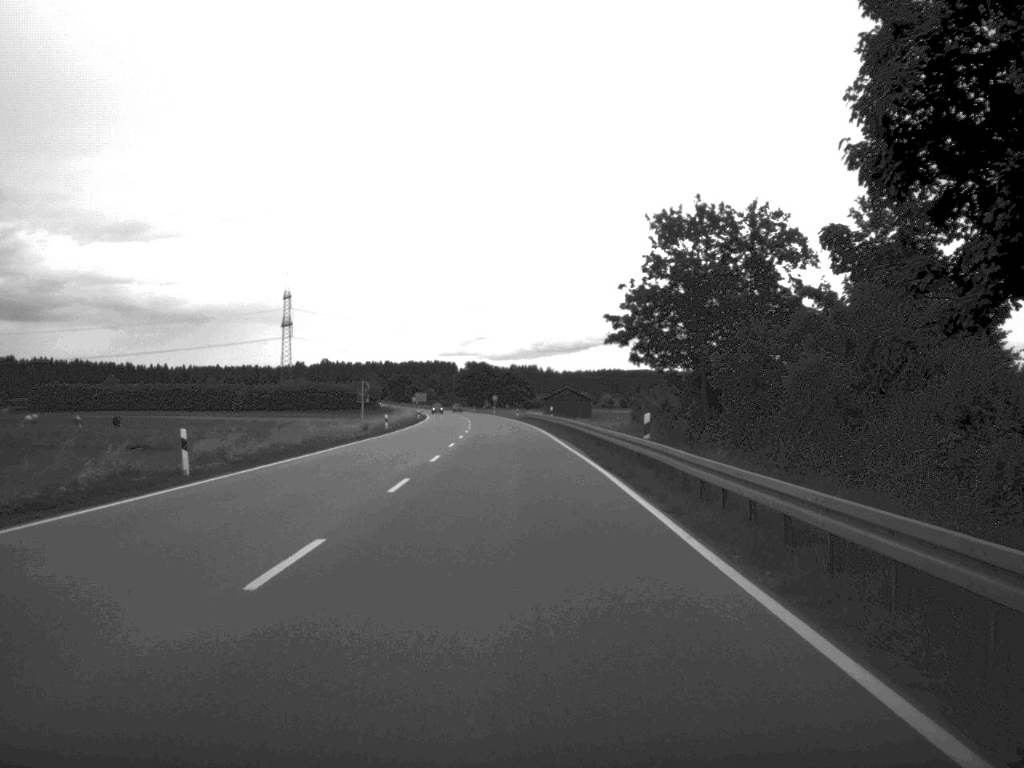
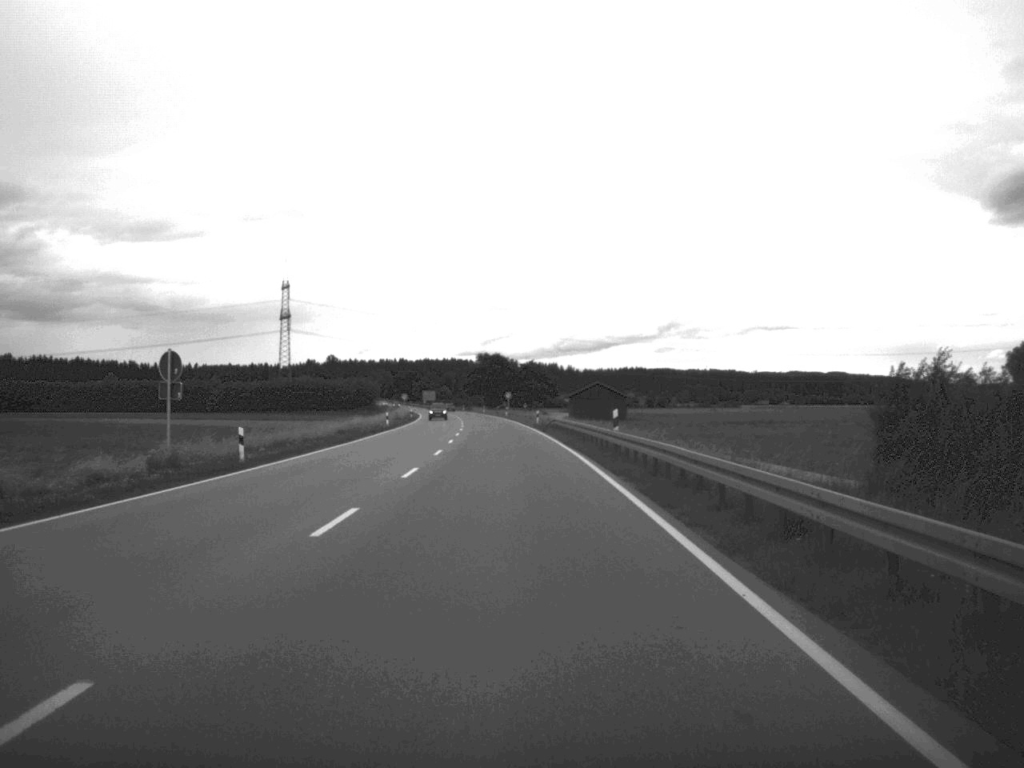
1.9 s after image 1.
(-0.3, +43.2) m; -1°
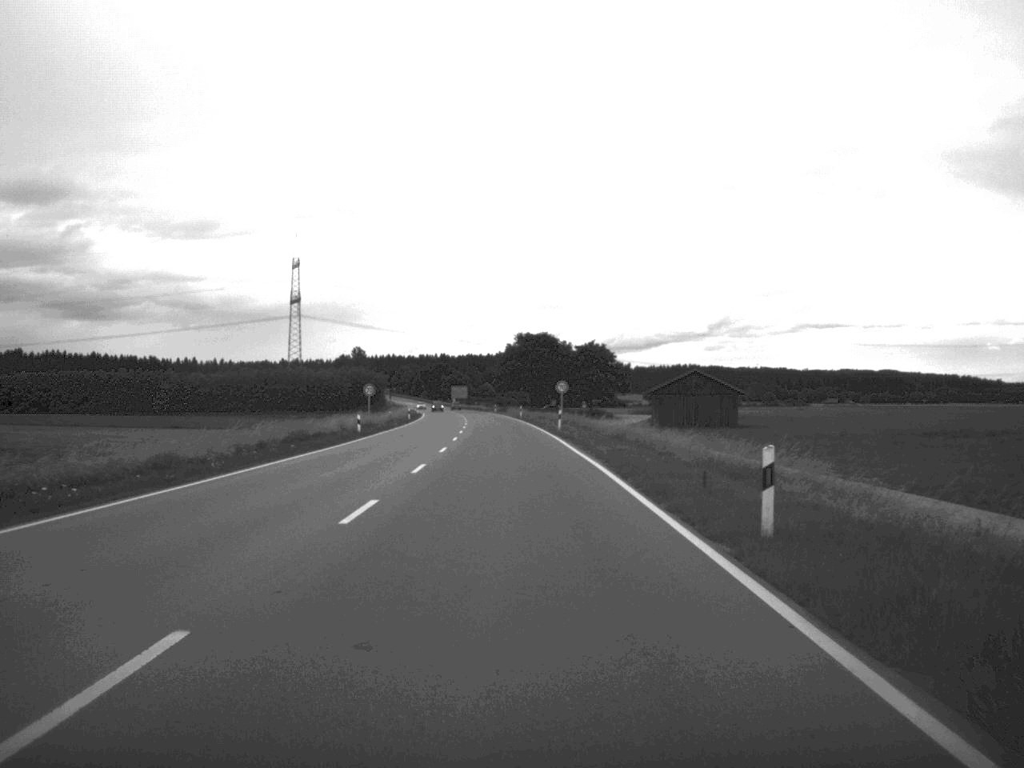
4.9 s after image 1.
(-1.4, +69.4) m; -2°
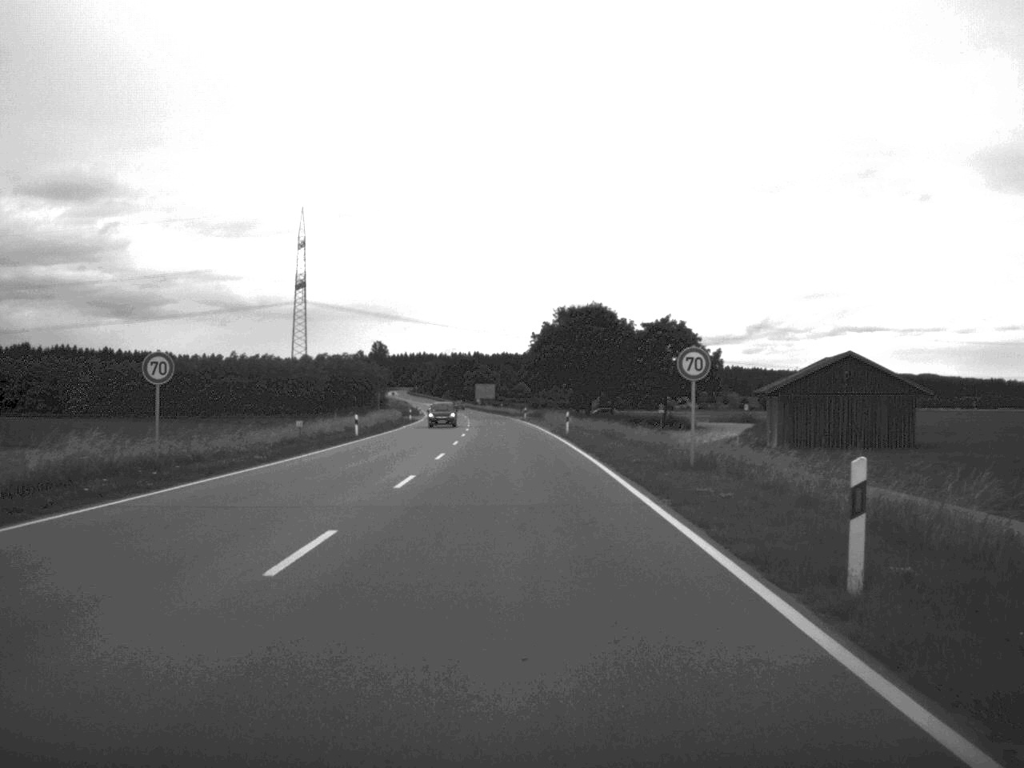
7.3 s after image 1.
(-0.7, +52.4) m; -2°
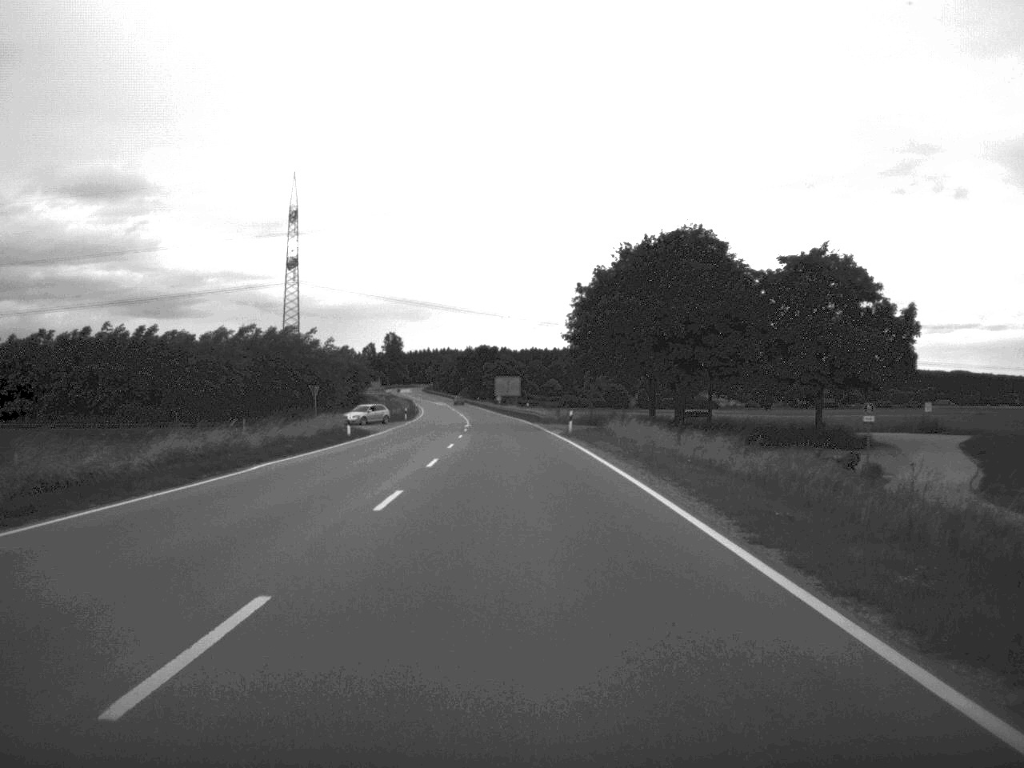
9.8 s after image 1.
(-0.8, +52.6) m; -1°
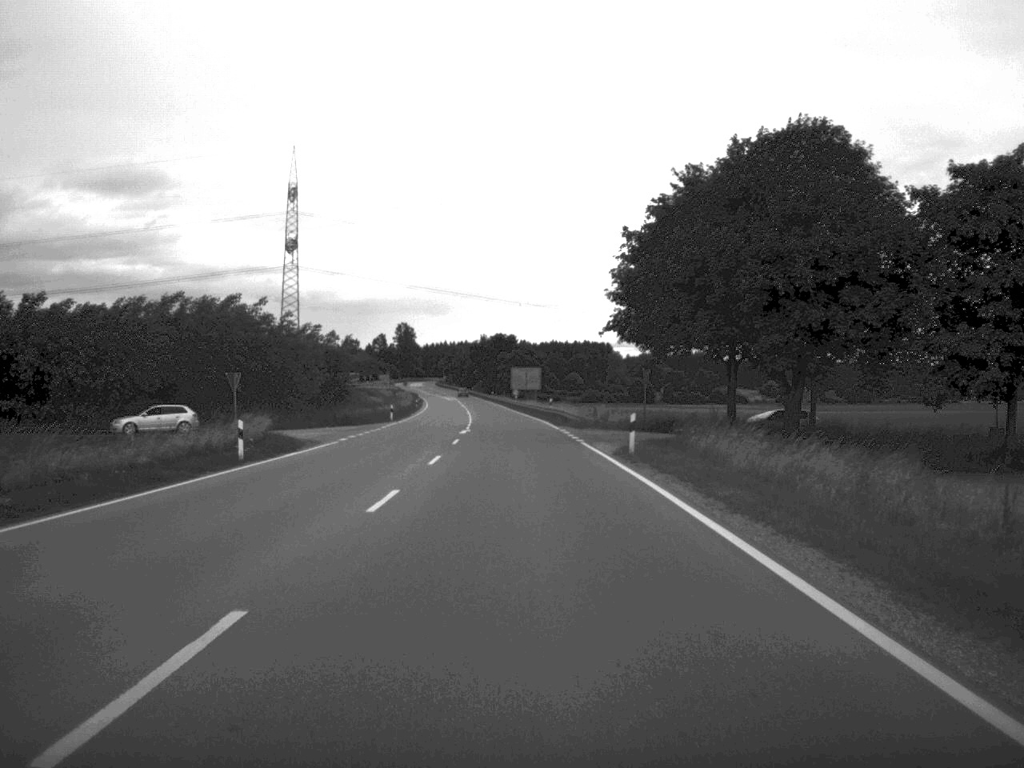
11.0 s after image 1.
(-0.2, +24.6) m; -1°
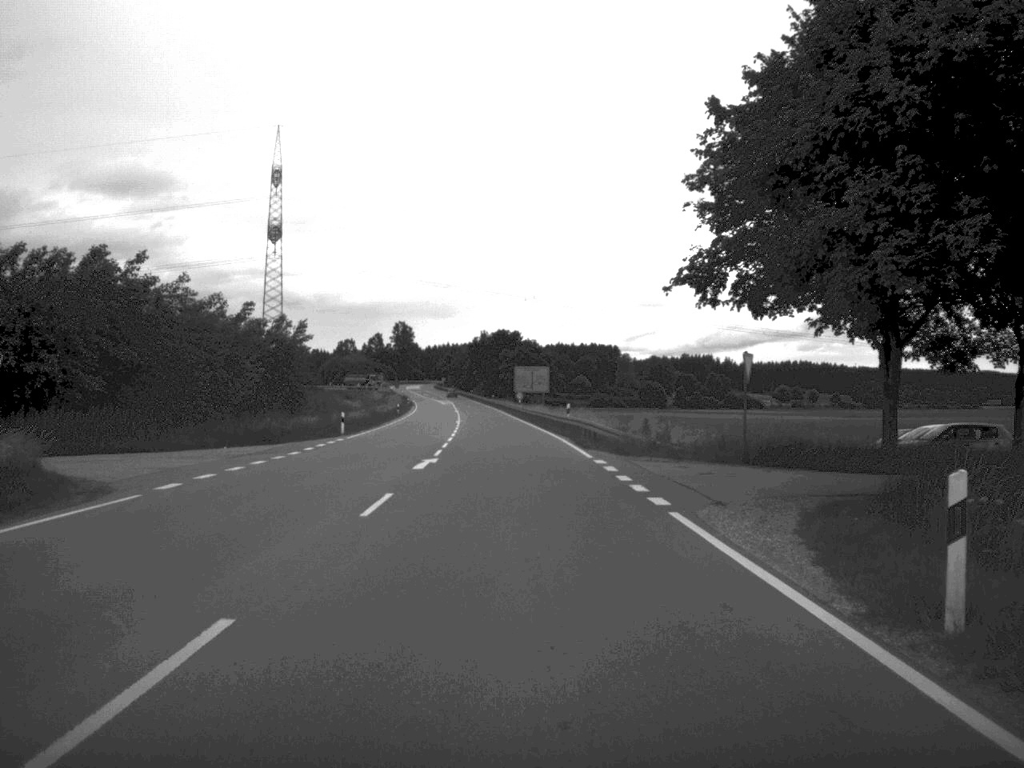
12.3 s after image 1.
(-0.1, +23.8) m; 0°
